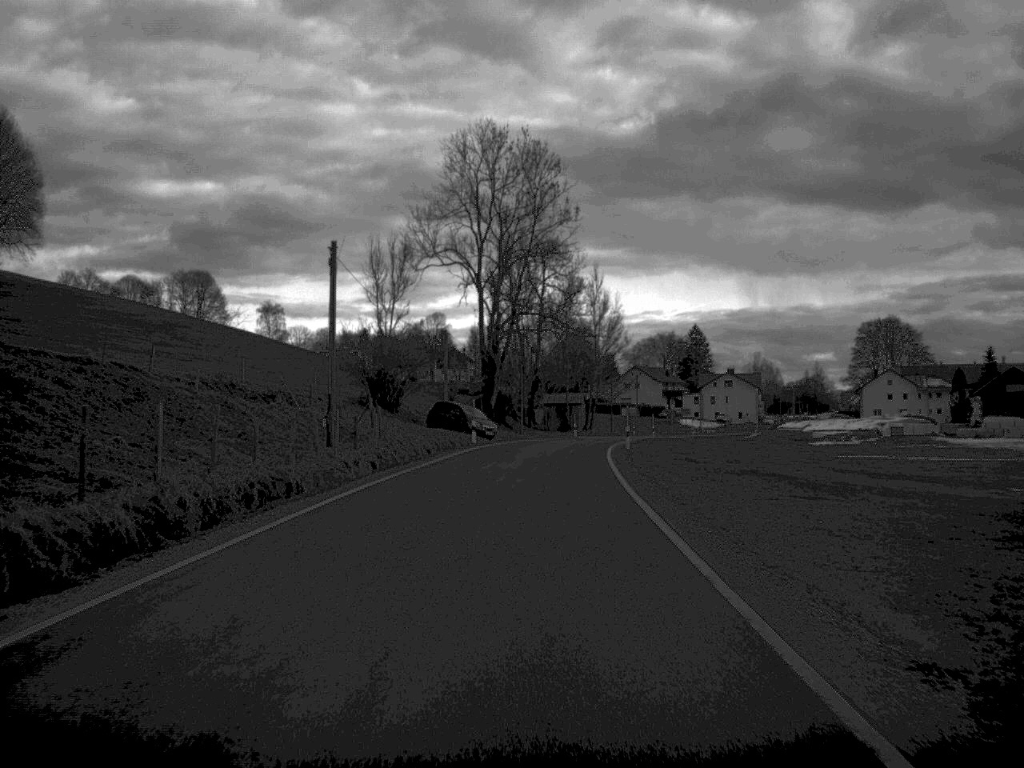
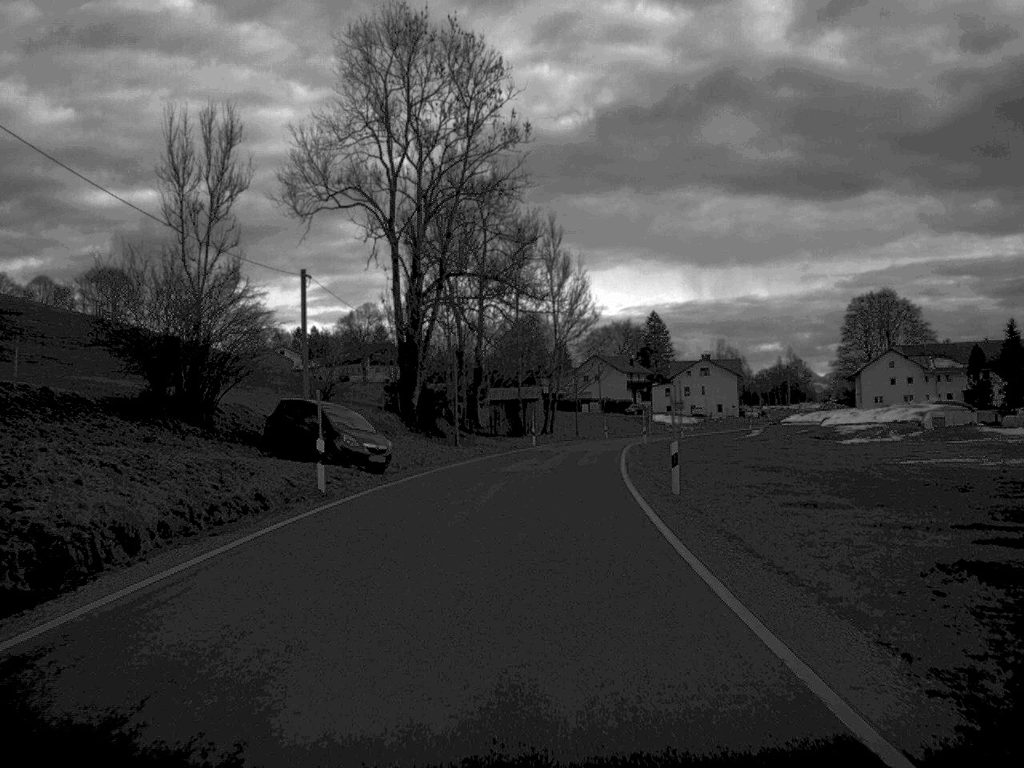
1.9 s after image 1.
(+0.6, +30.7) m; +2°
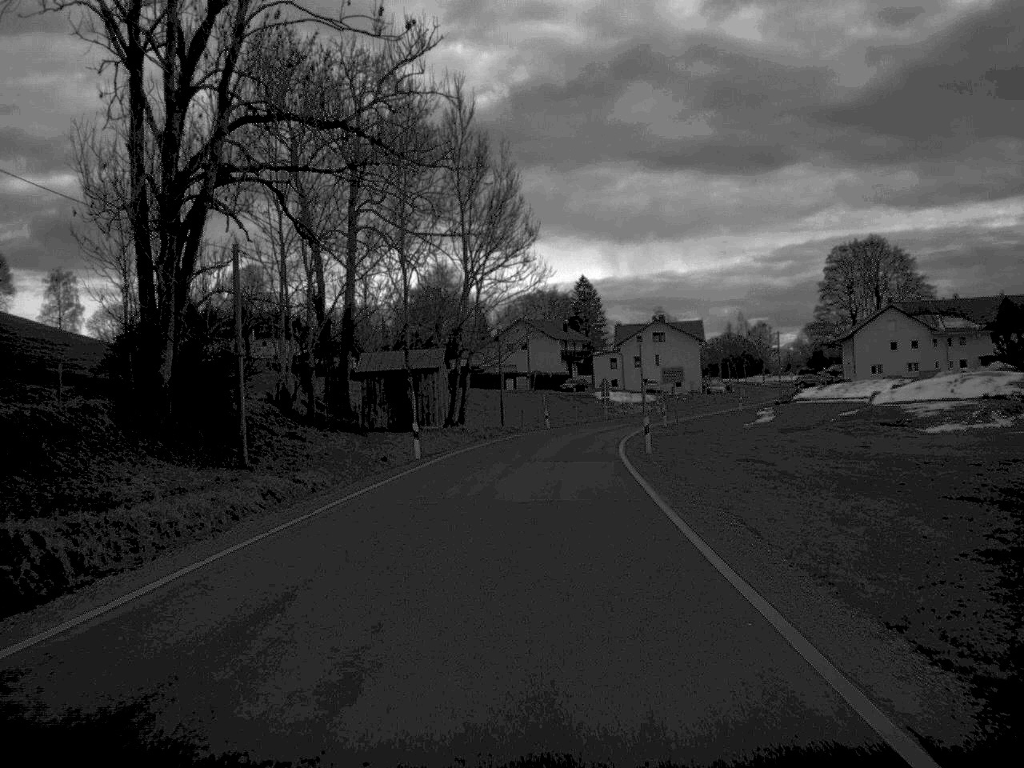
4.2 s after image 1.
(+1.1, +37.9) m; +3°
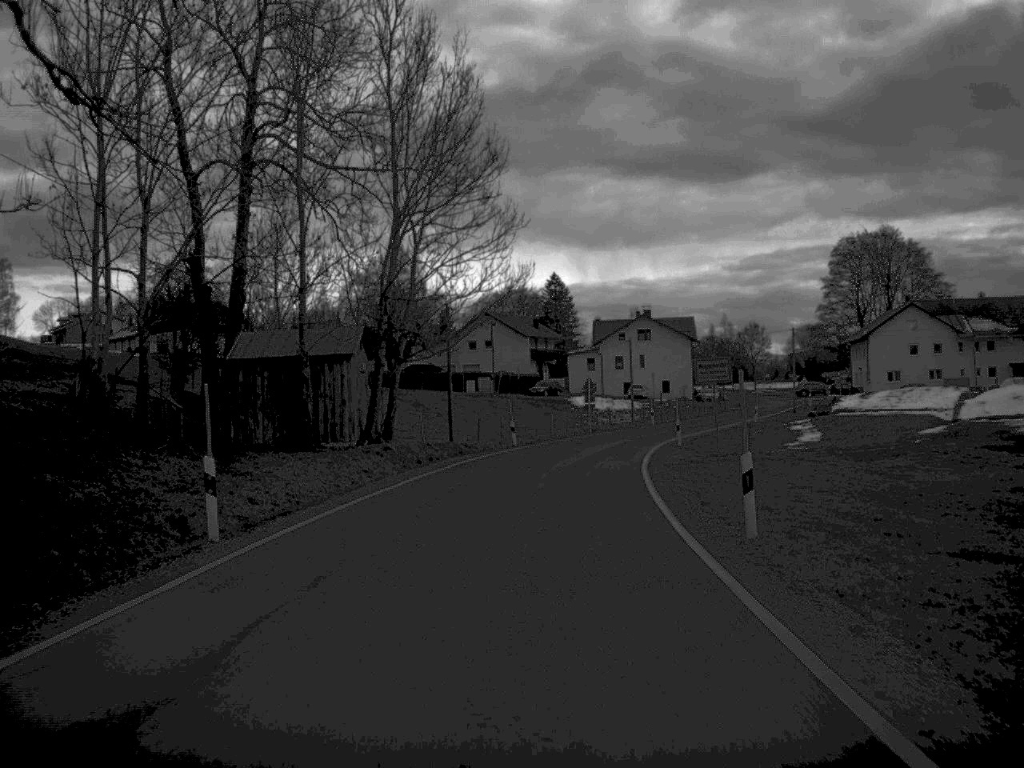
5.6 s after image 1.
(+0.3, +20.2) m; +1°
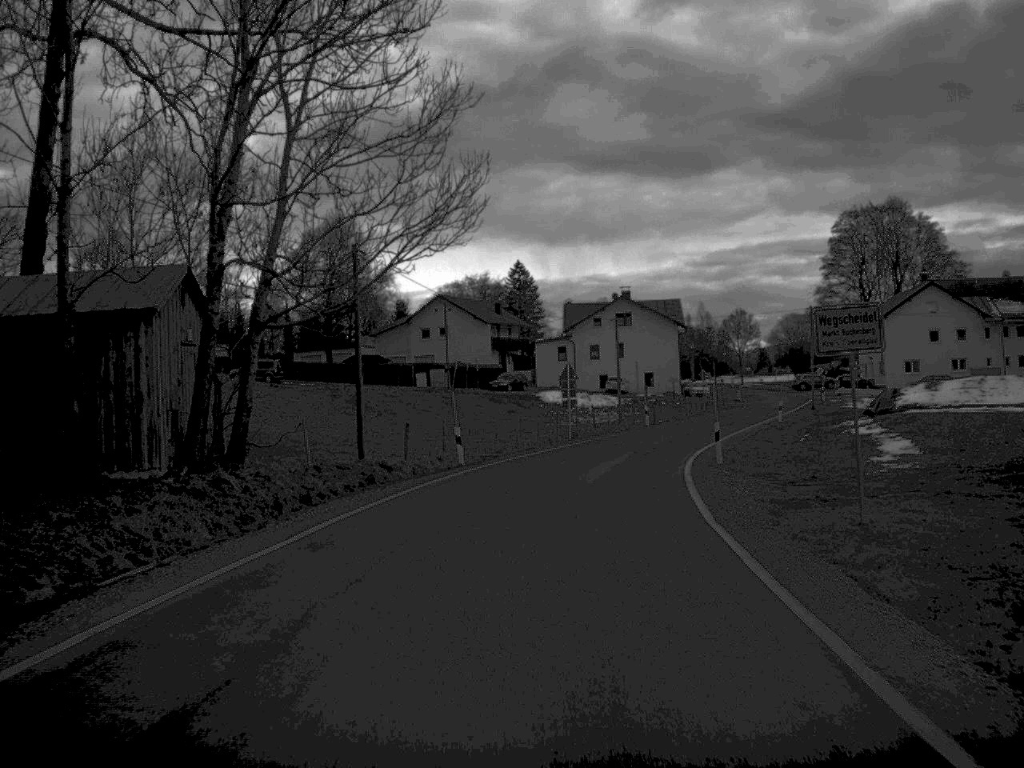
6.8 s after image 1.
(+0.2, +18.0) m; +2°
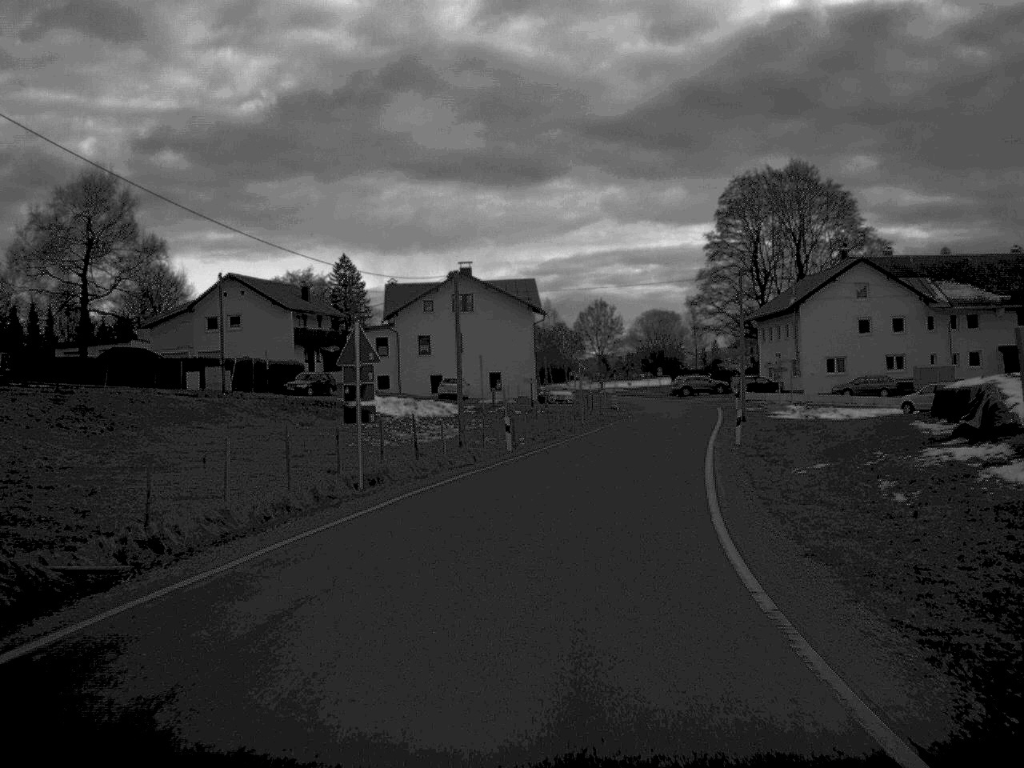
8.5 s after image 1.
(+1.5, +26.1) m; +8°
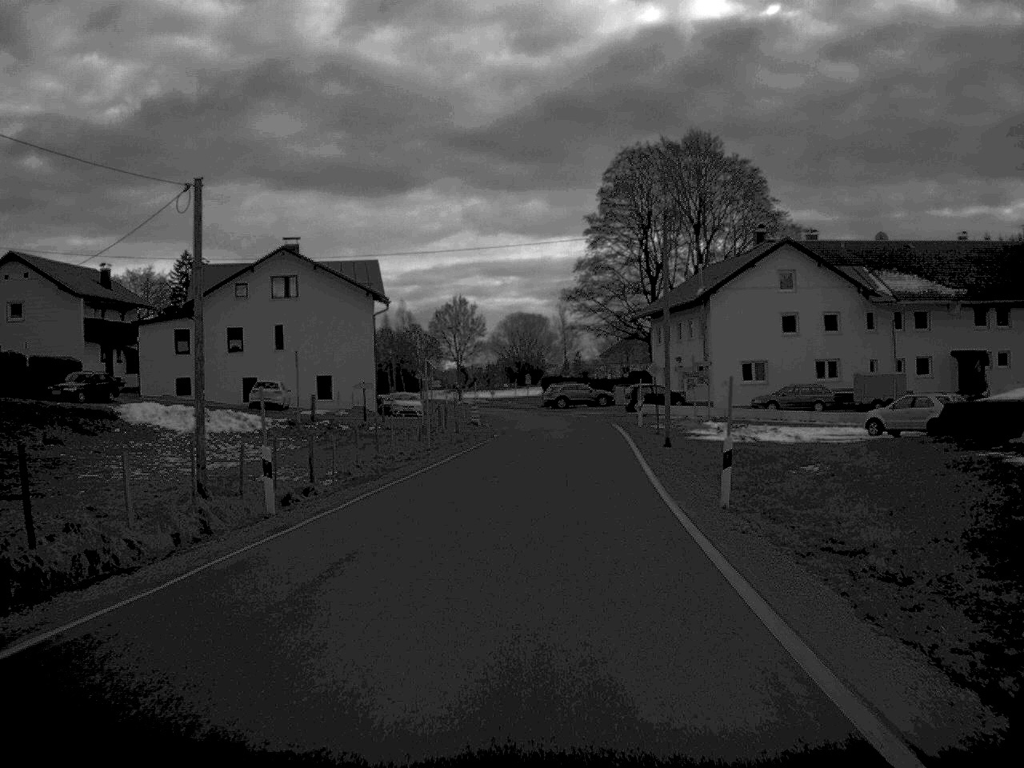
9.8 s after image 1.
(+1.0, +18.1) m; +6°
